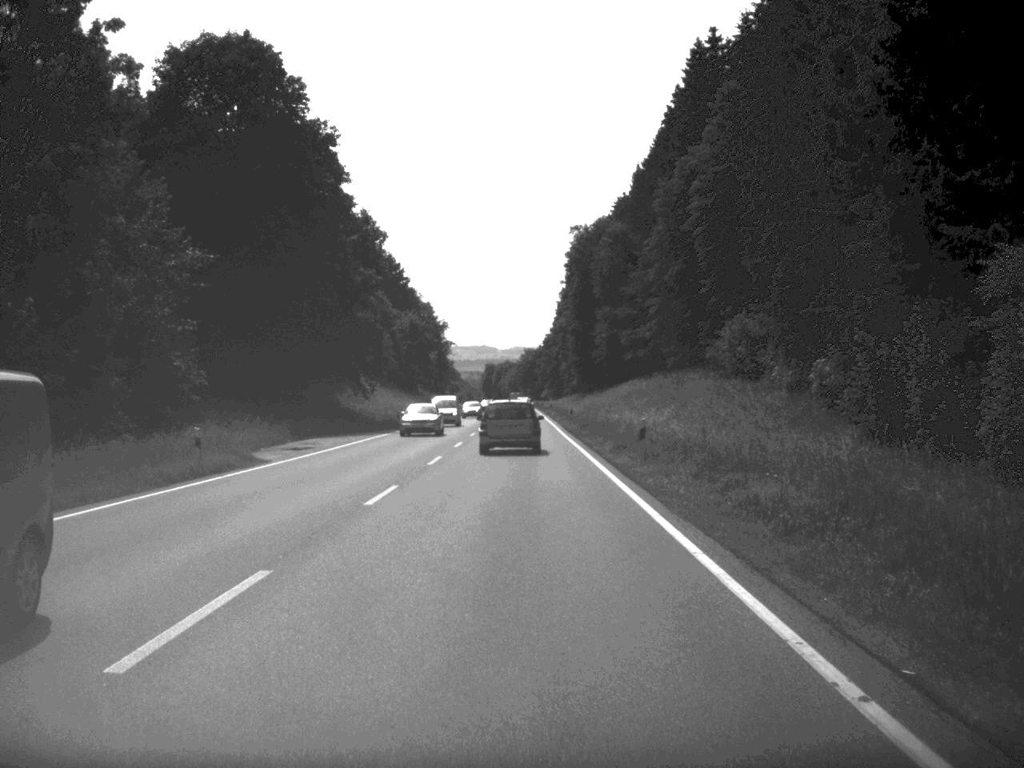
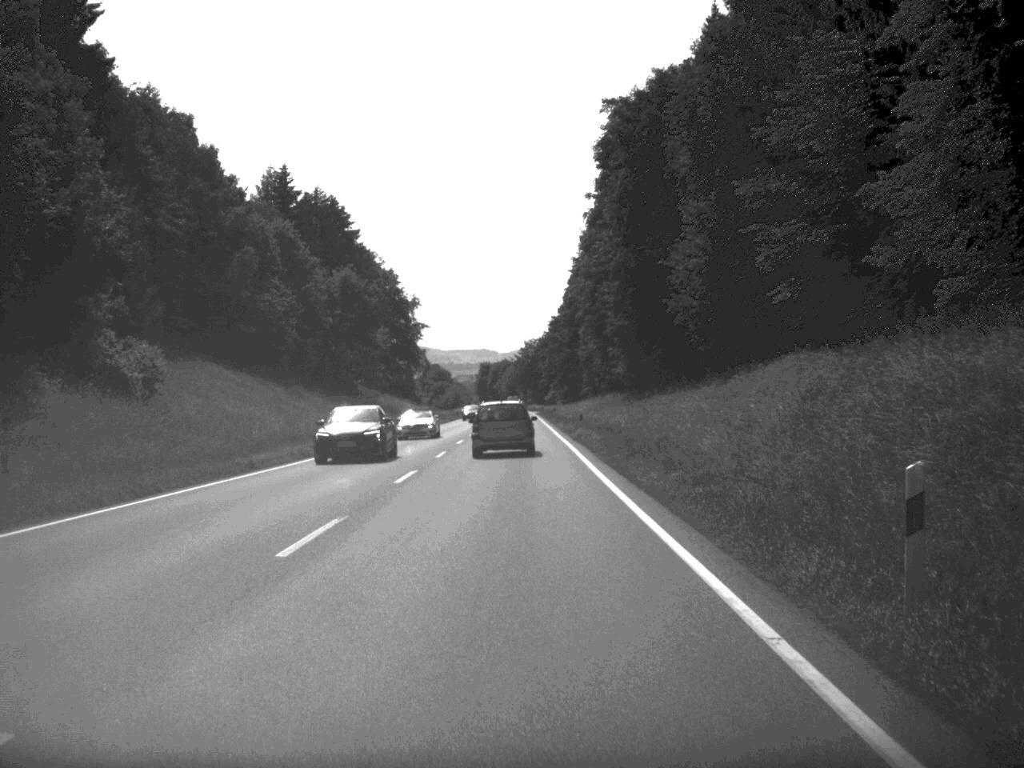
(0.0, +64.6) m; 0°
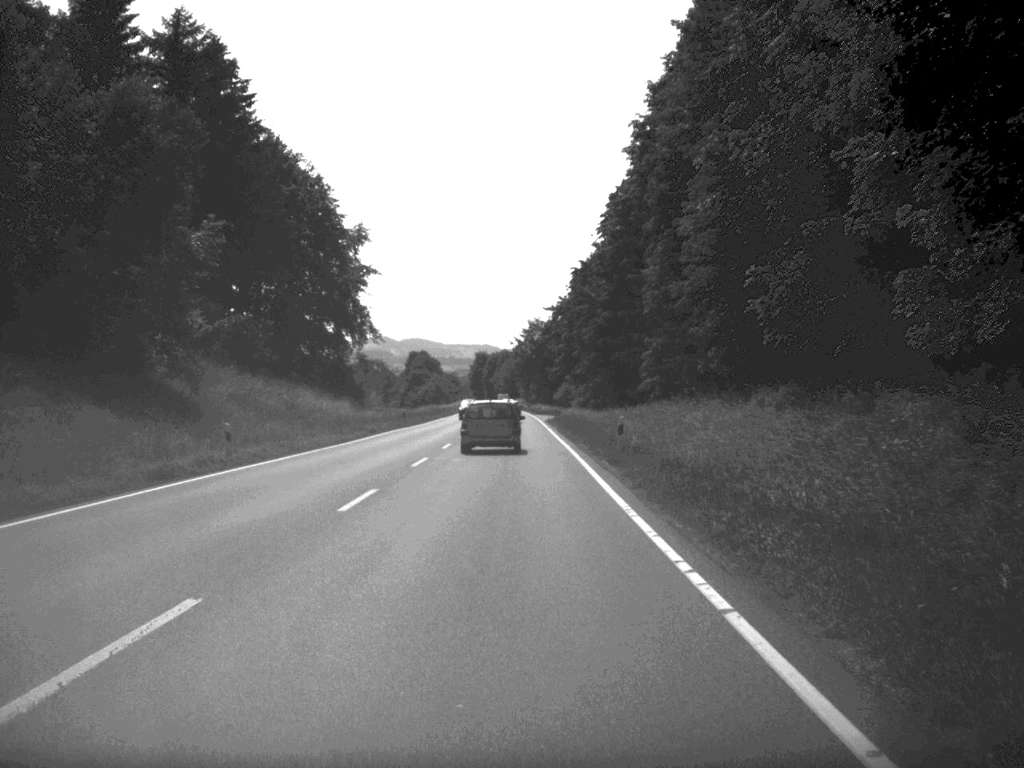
(-0.2, +65.7) m; 0°
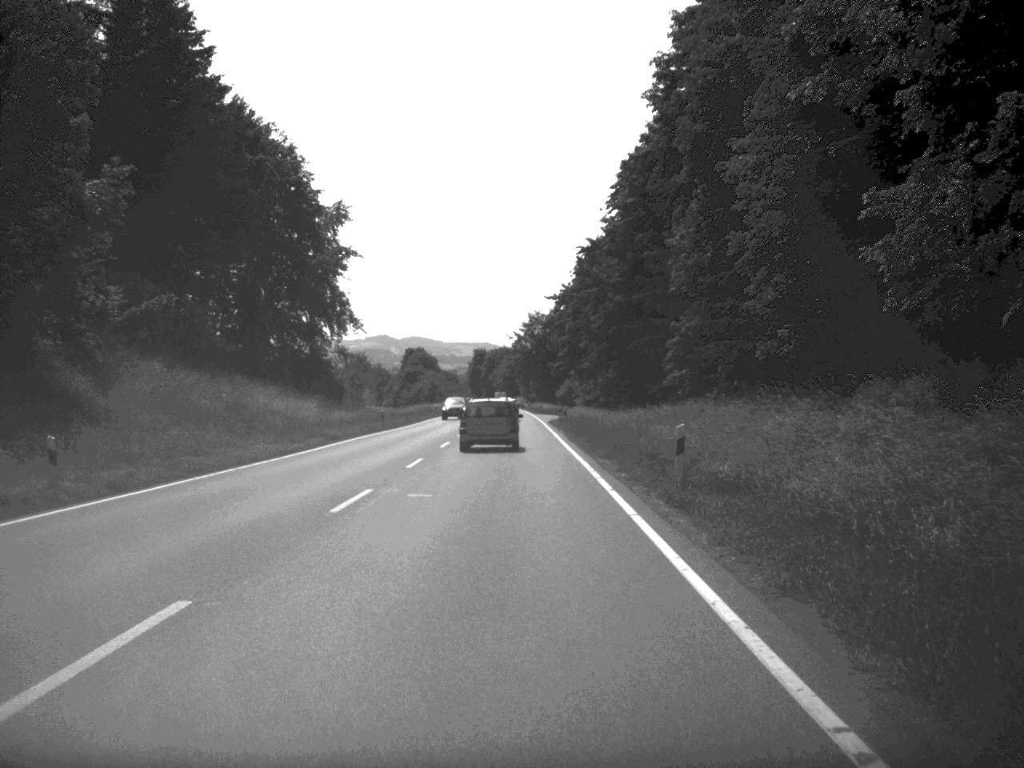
(0.0, +12.3) m; 0°
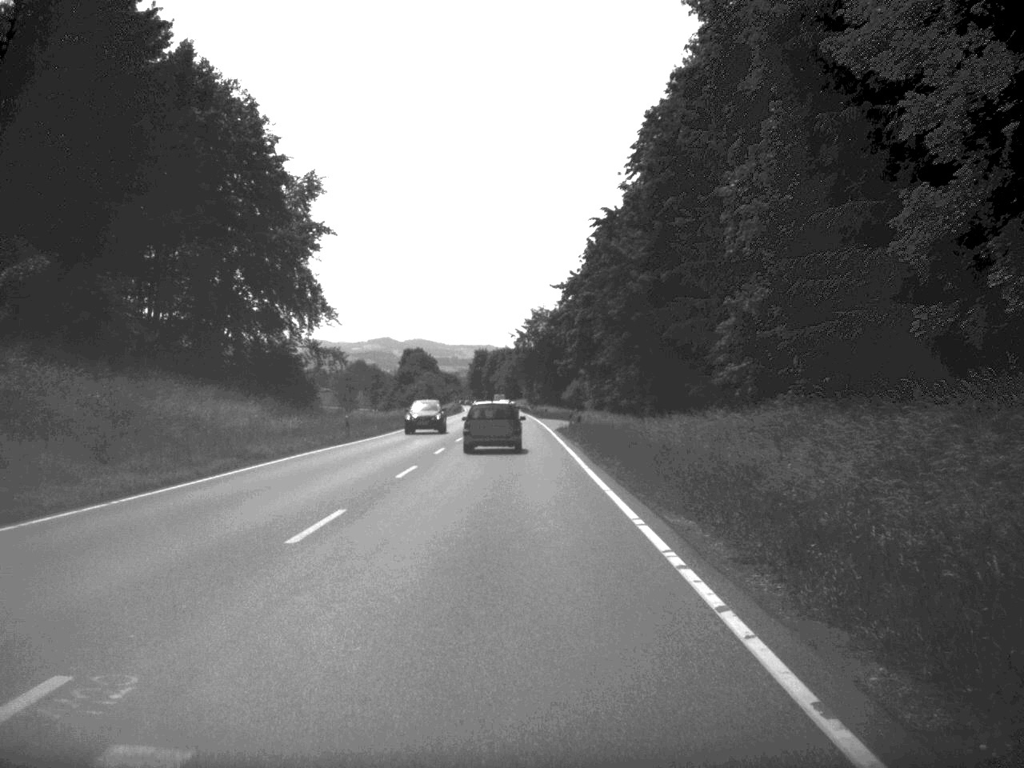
(0.0, +14.7) m; 0°
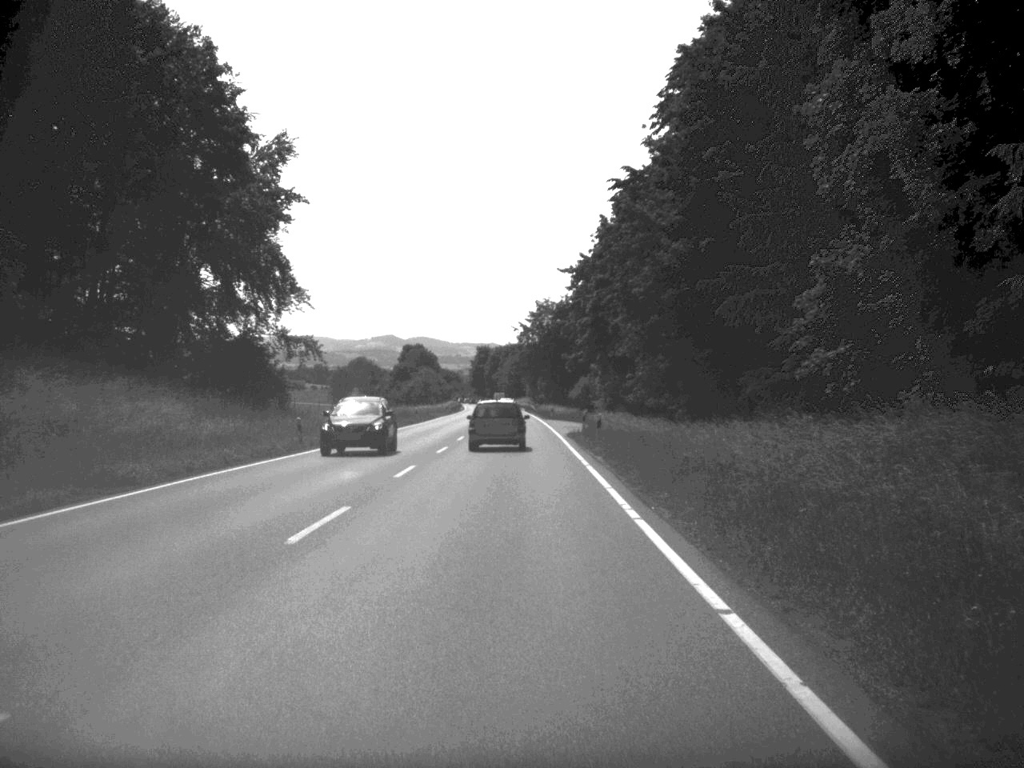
(0.0, +12.3) m; 0°
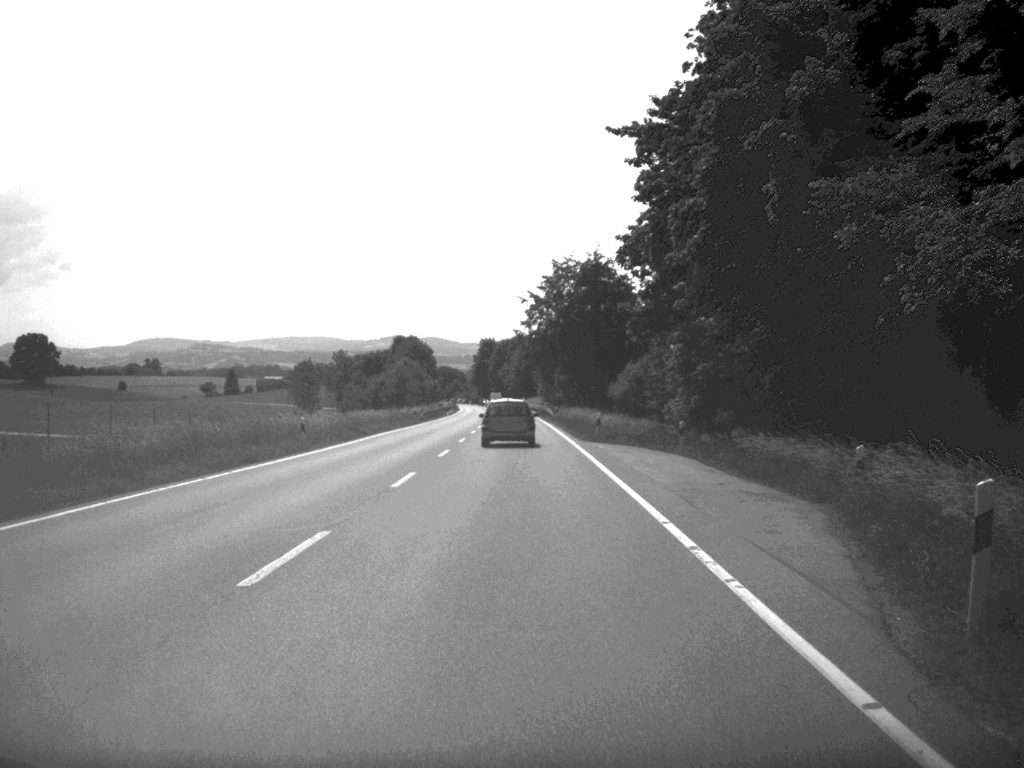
(-0.2, +50.2) m; 0°
